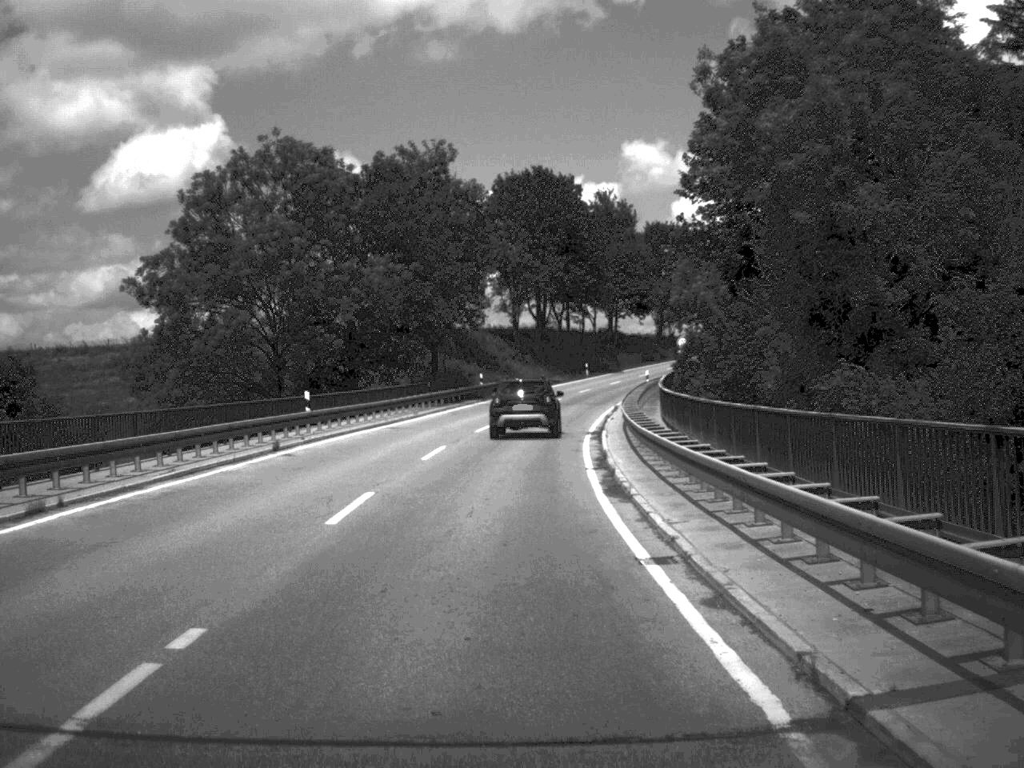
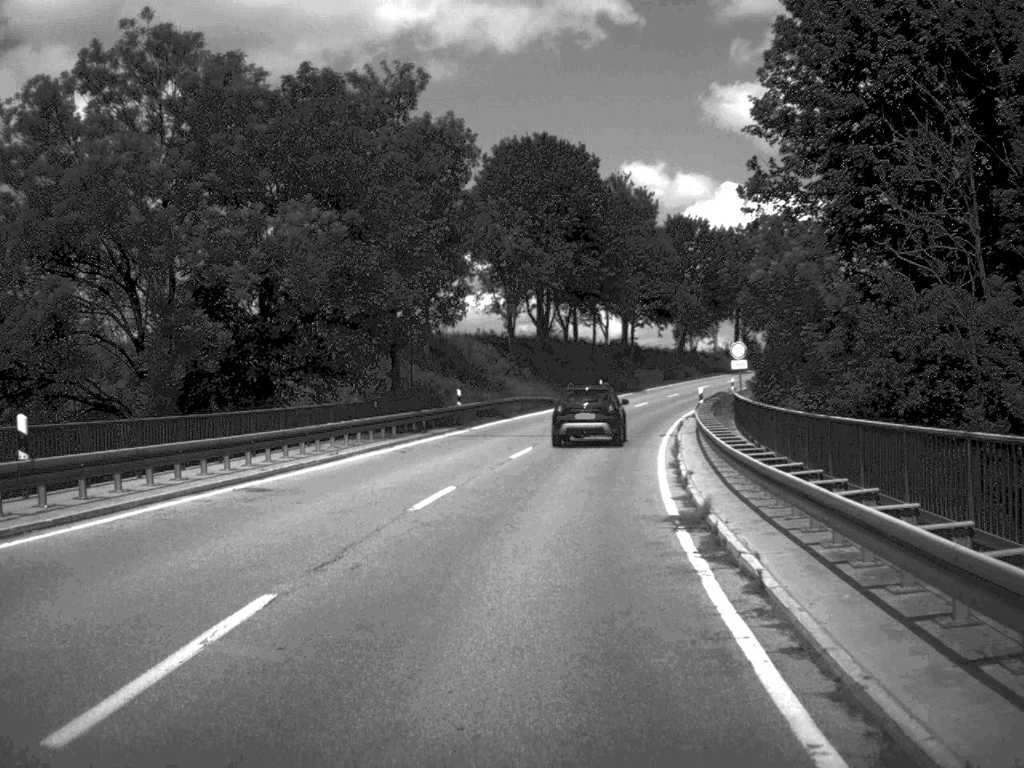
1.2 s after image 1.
(-0.1, +20.9) m; 0°
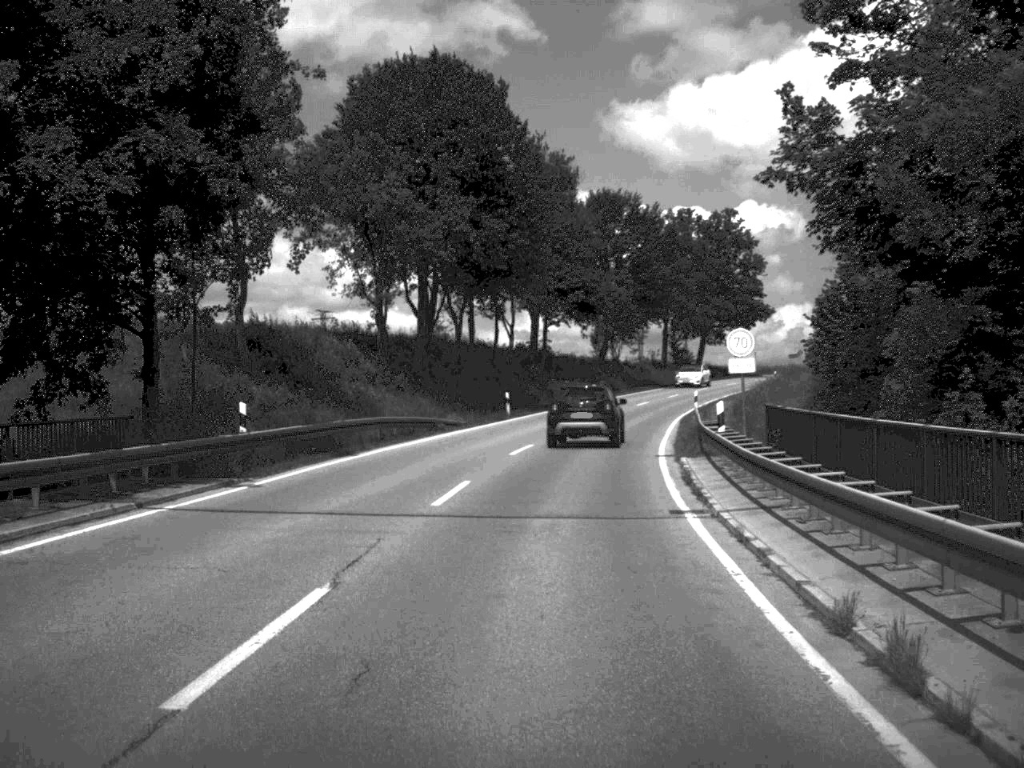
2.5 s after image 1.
(+0.8, +22.6) m; +5°
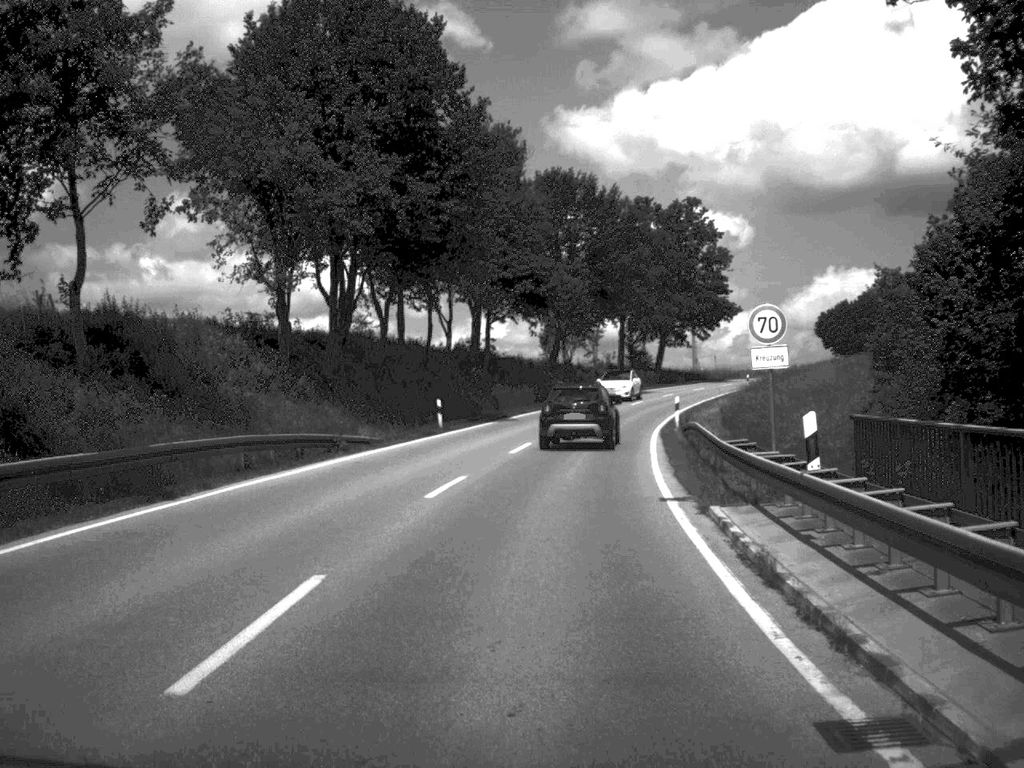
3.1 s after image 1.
(+0.2, +10.9) m; +2°
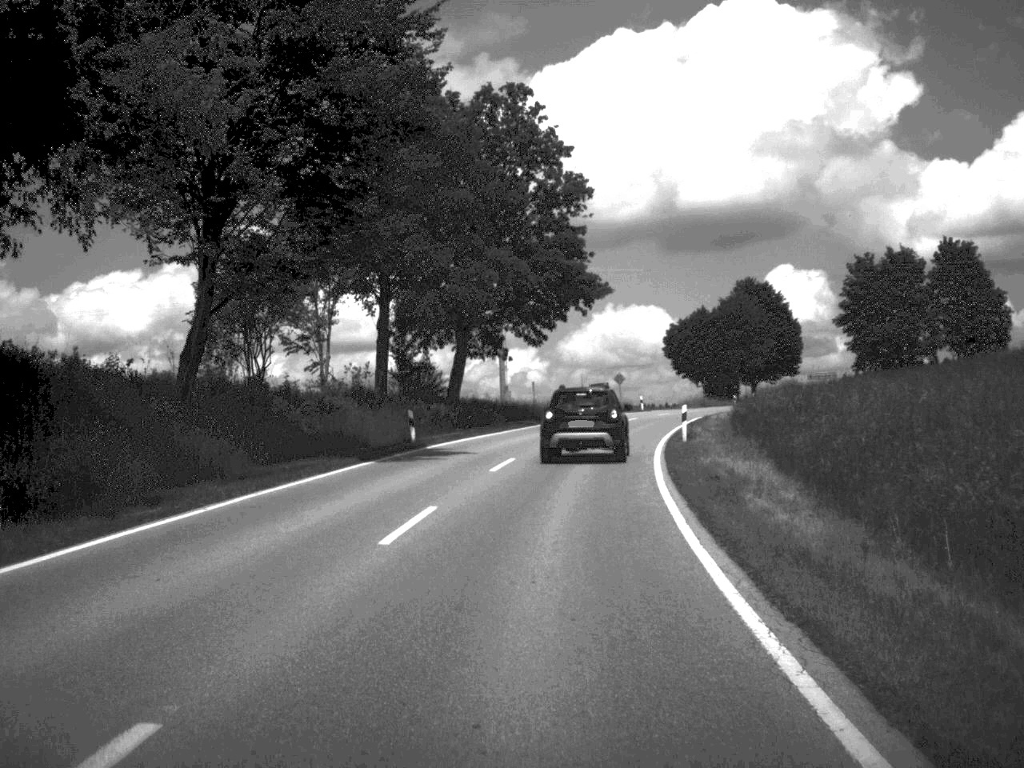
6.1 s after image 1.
(+4.2, +51.1) m; +10°
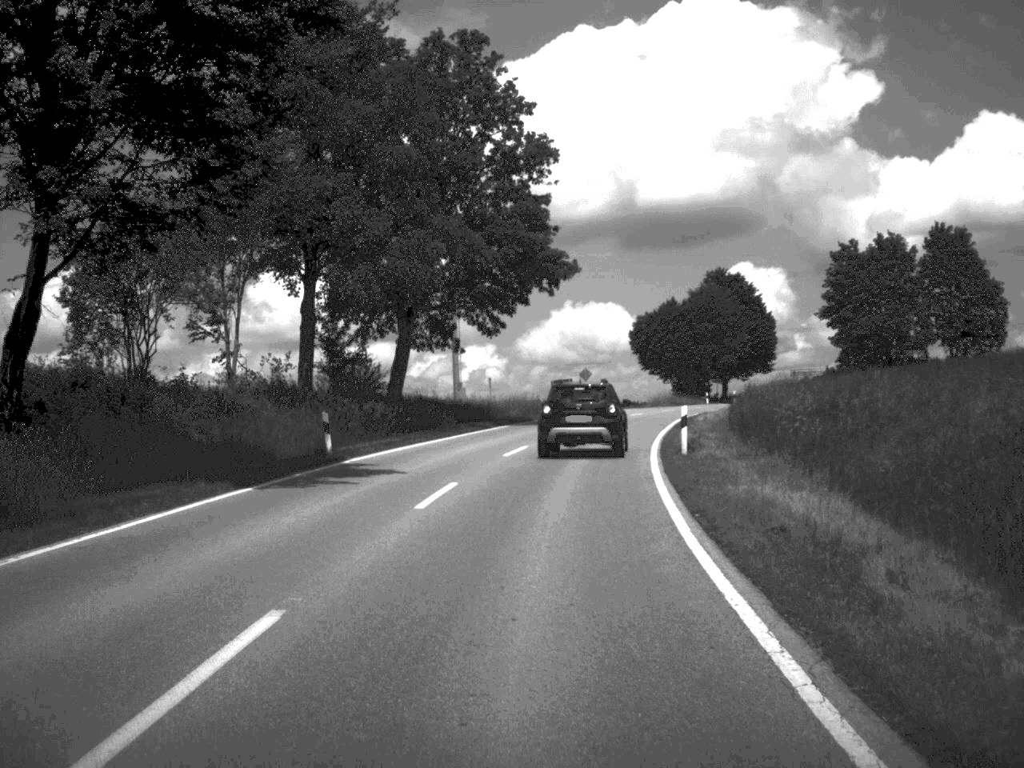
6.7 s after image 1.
(+0.1, +8.5) m; +2°
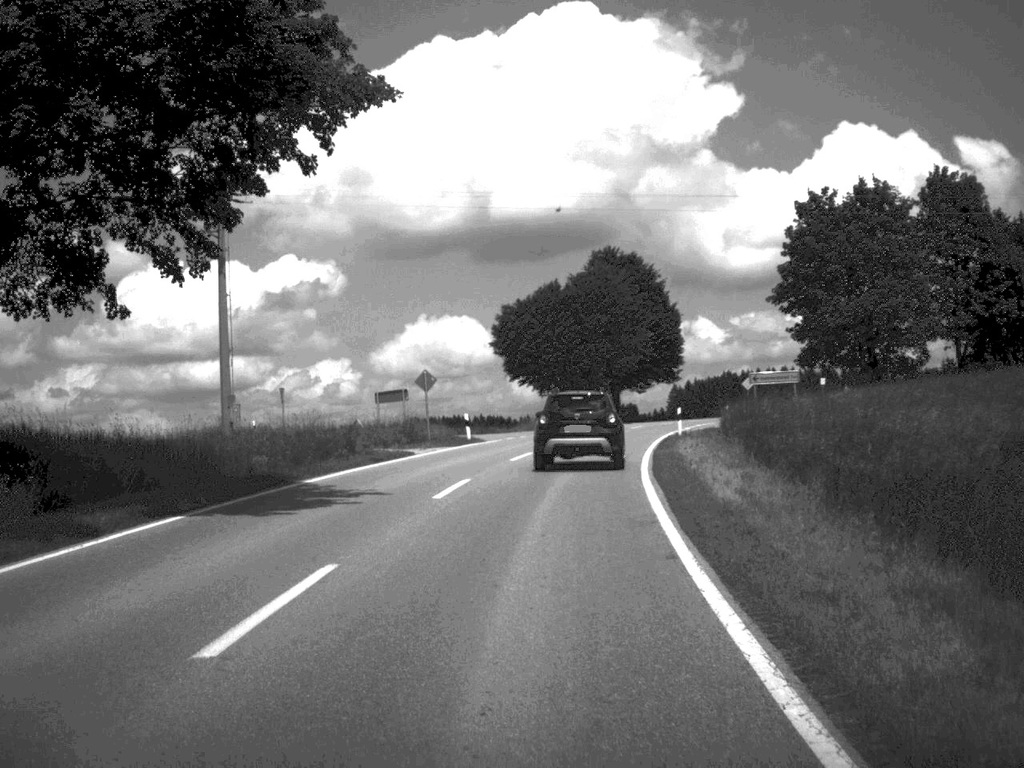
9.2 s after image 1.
(+1.7, +31.7) m; +6°
